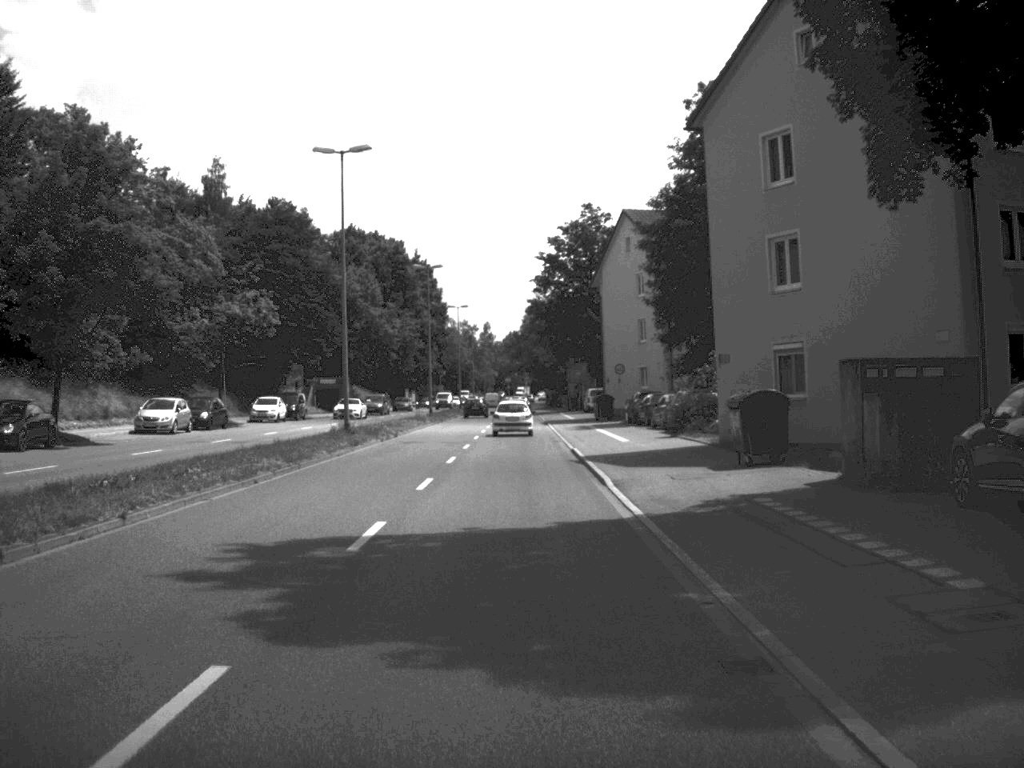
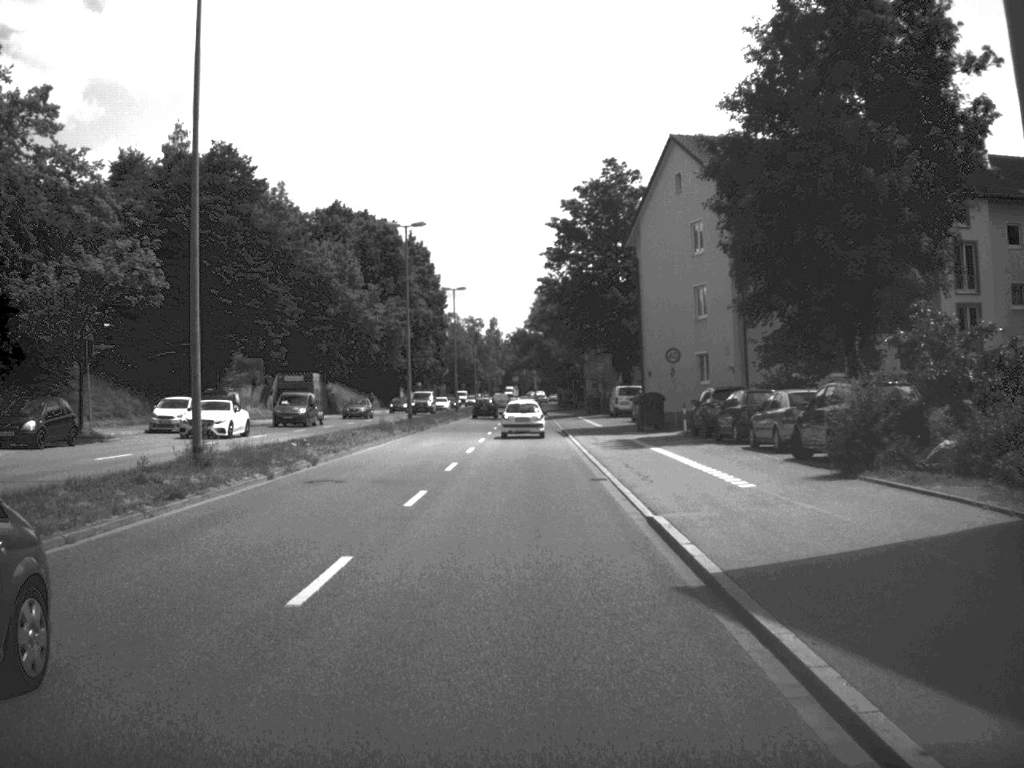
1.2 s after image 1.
(-0.1, +21.4) m; 0°
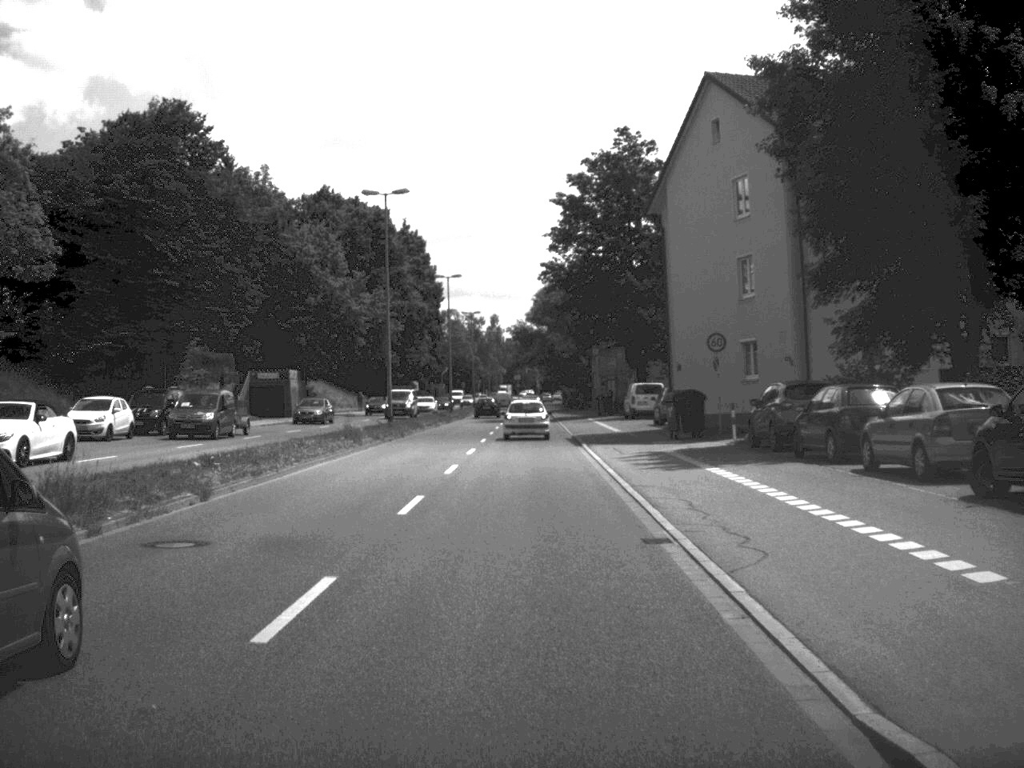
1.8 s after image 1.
(0.0, +10.4) m; 0°
